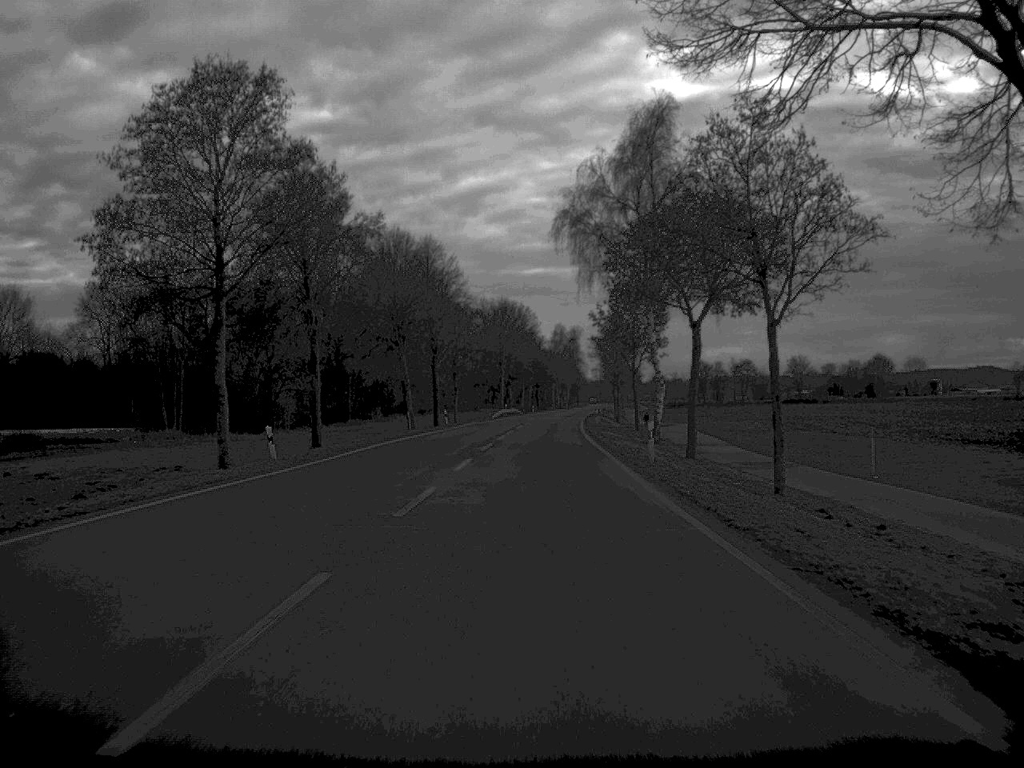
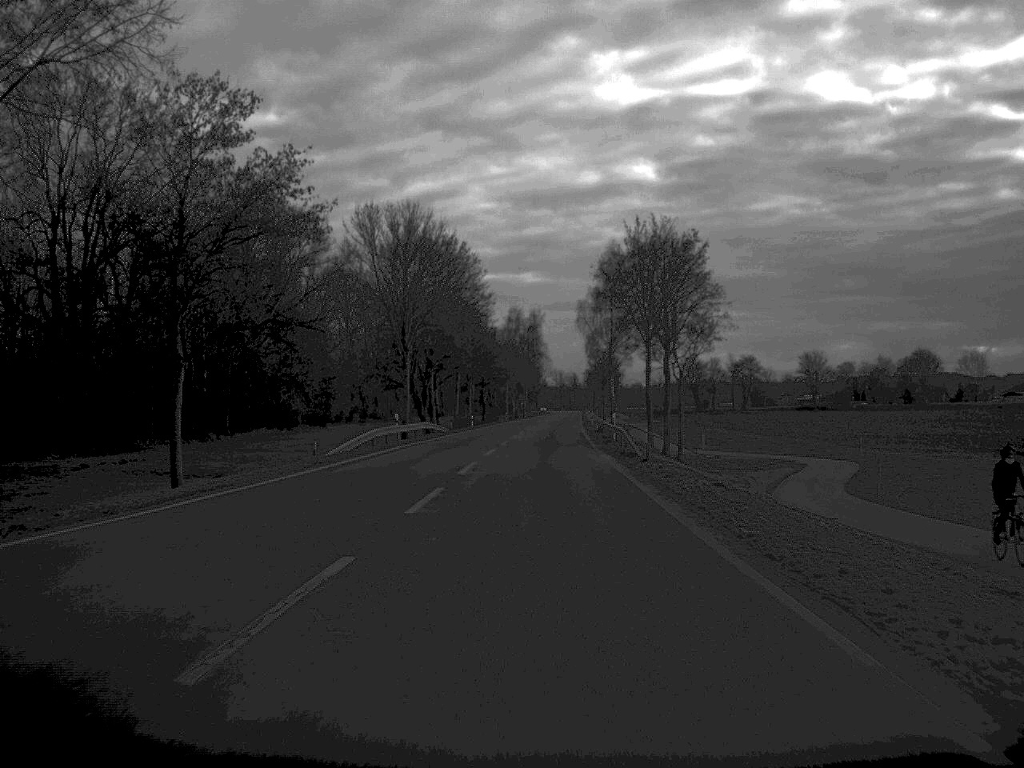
(+1.4, +82.0) m; +2°
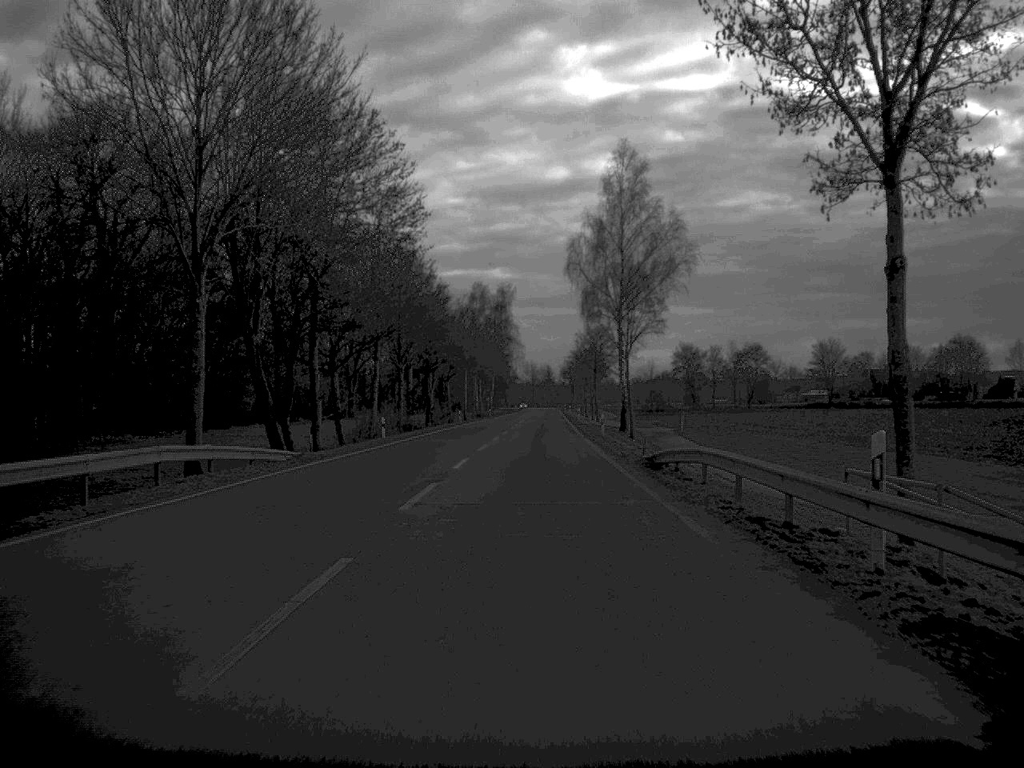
(+0.6, +47.6) m; +1°
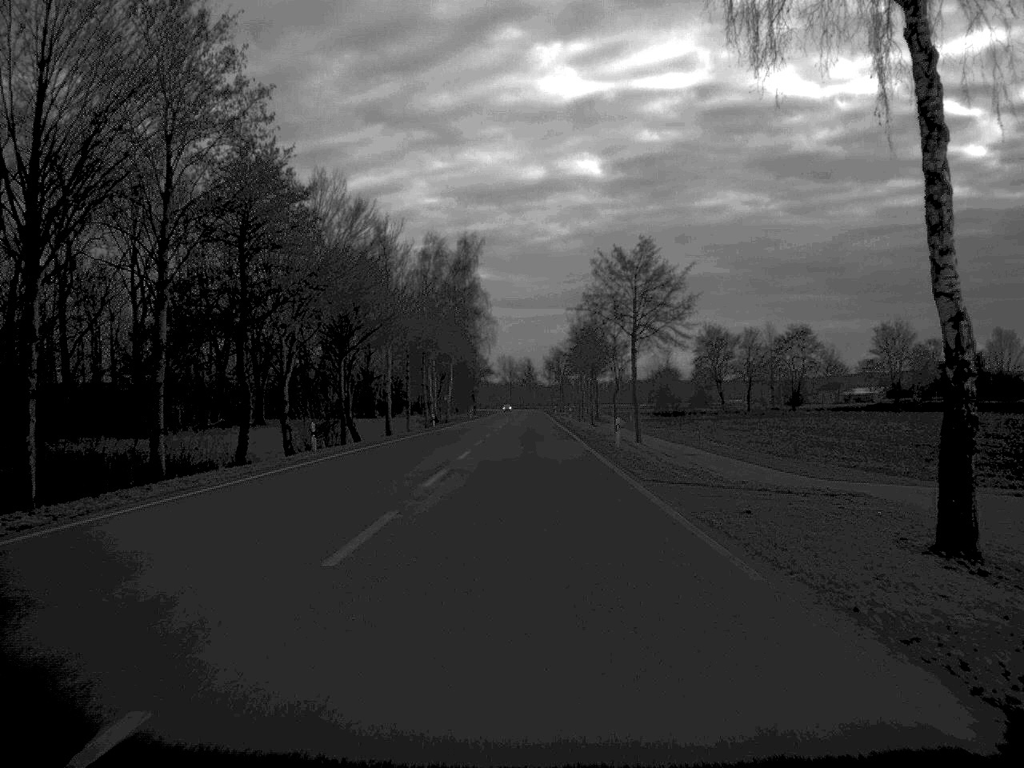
(+0.6, +66.1) m; +1°
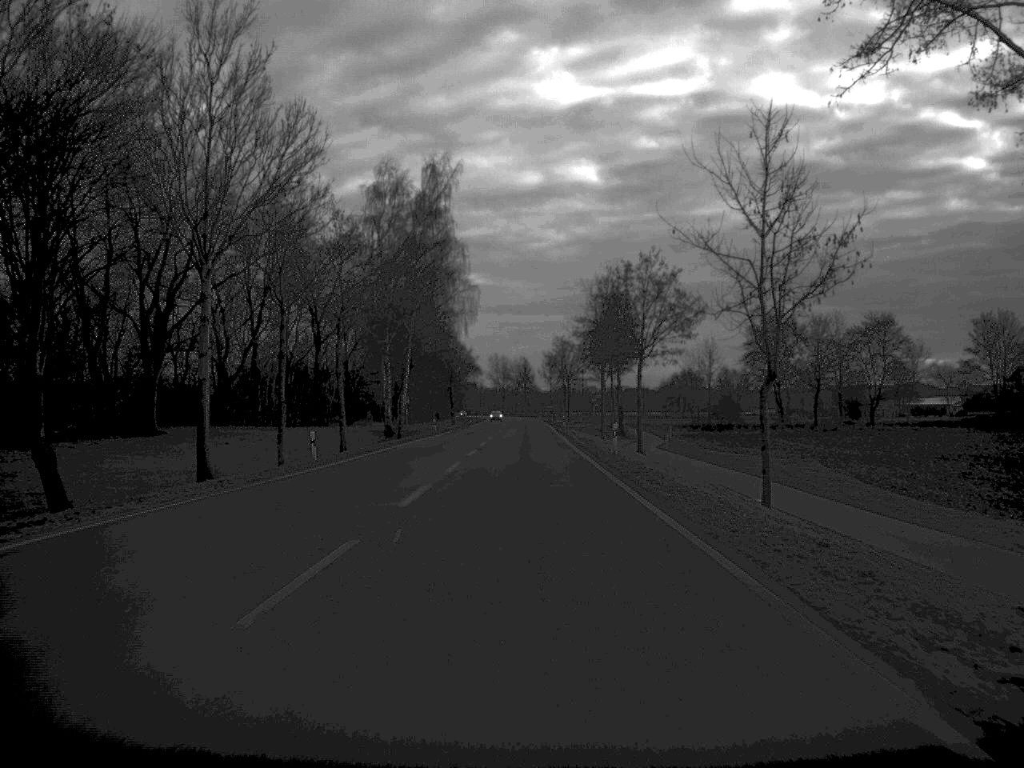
(+0.1, +50.5) m; 0°
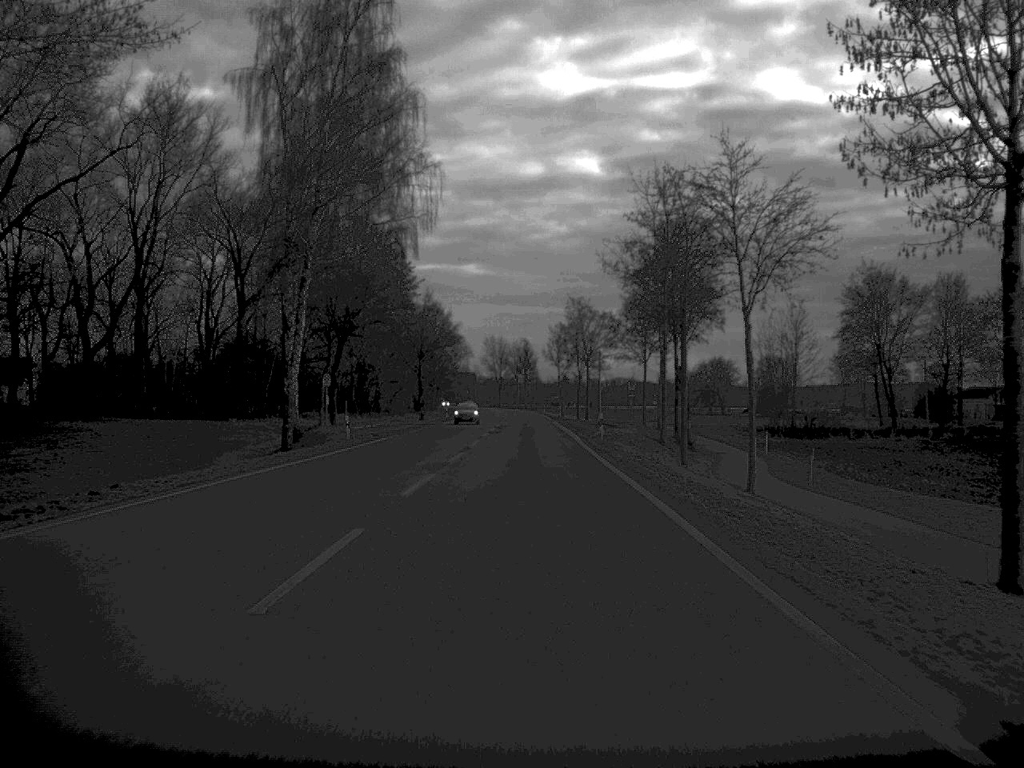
(0.0, +47.6) m; 0°
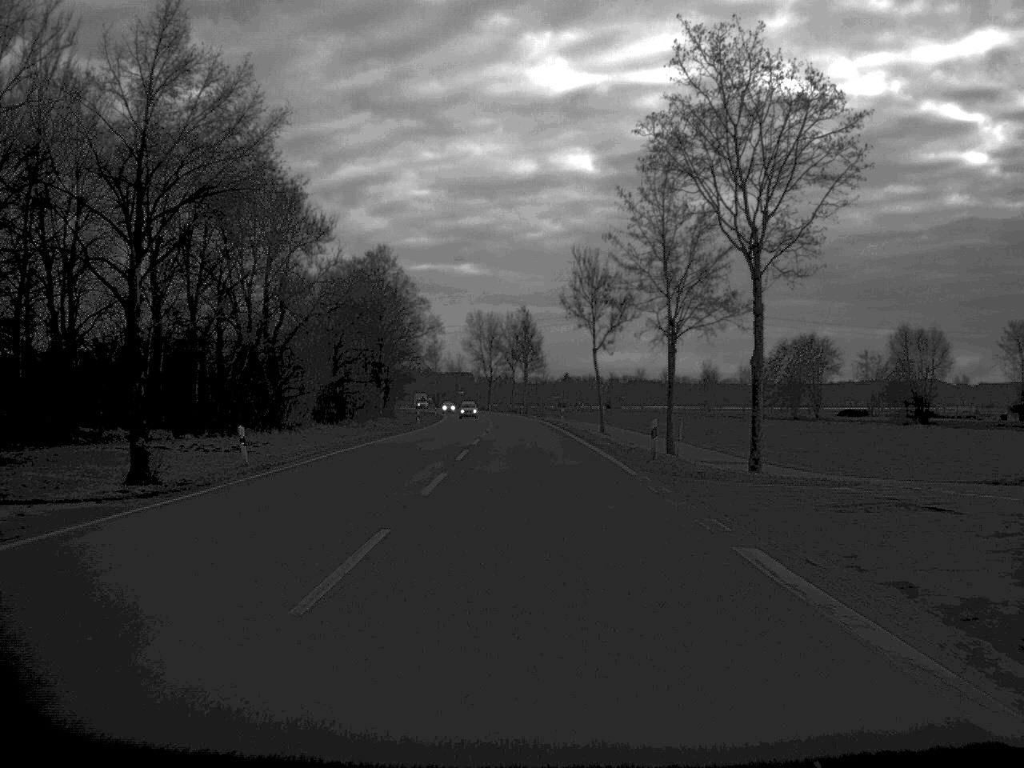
(-0.2, +82.5) m; 0°
